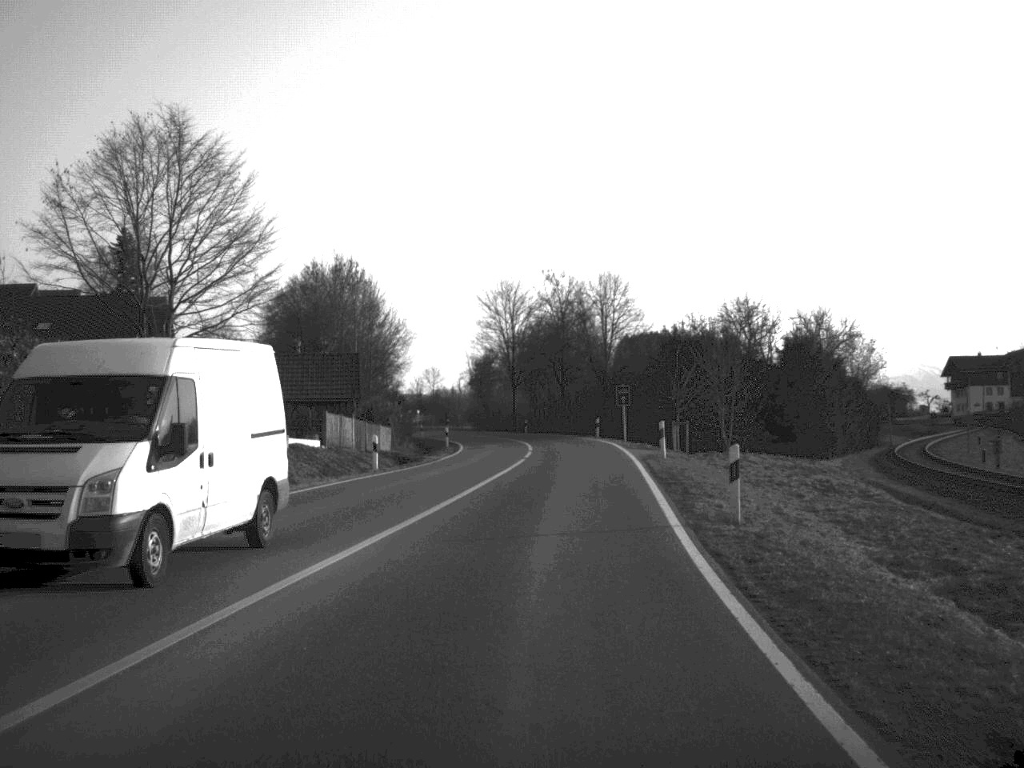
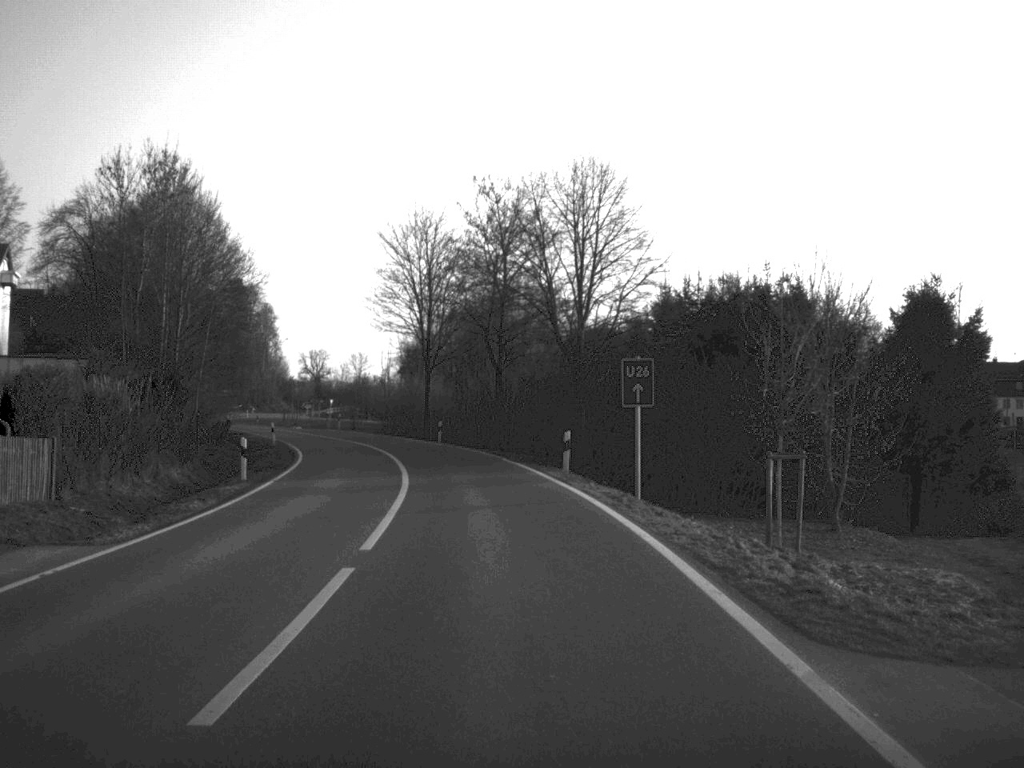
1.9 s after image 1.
(+1.2, +34.6) m; +2°
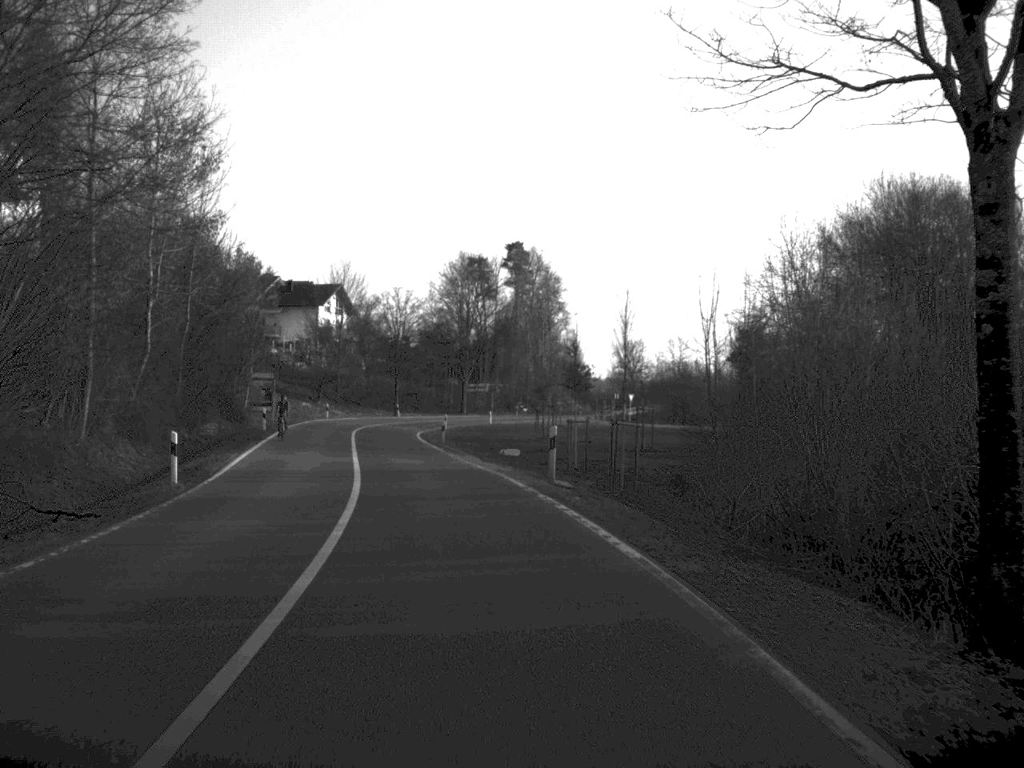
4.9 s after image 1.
(-6.3, +59.4) m; -15°
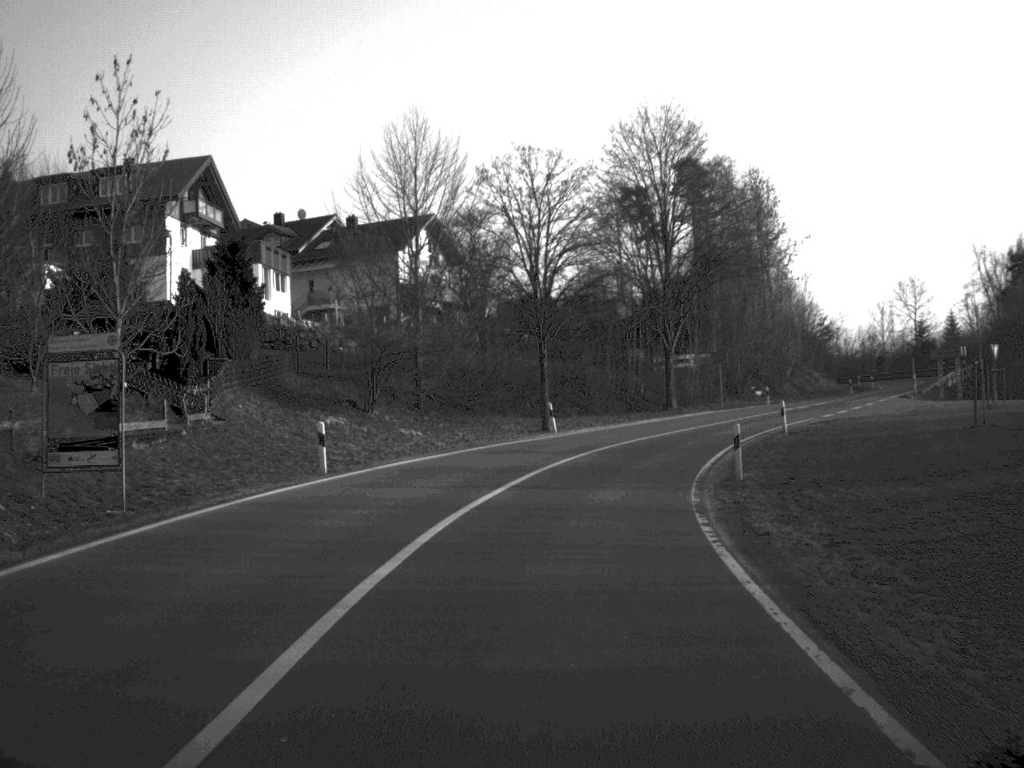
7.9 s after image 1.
(-6.2, +59.9) m; -5°
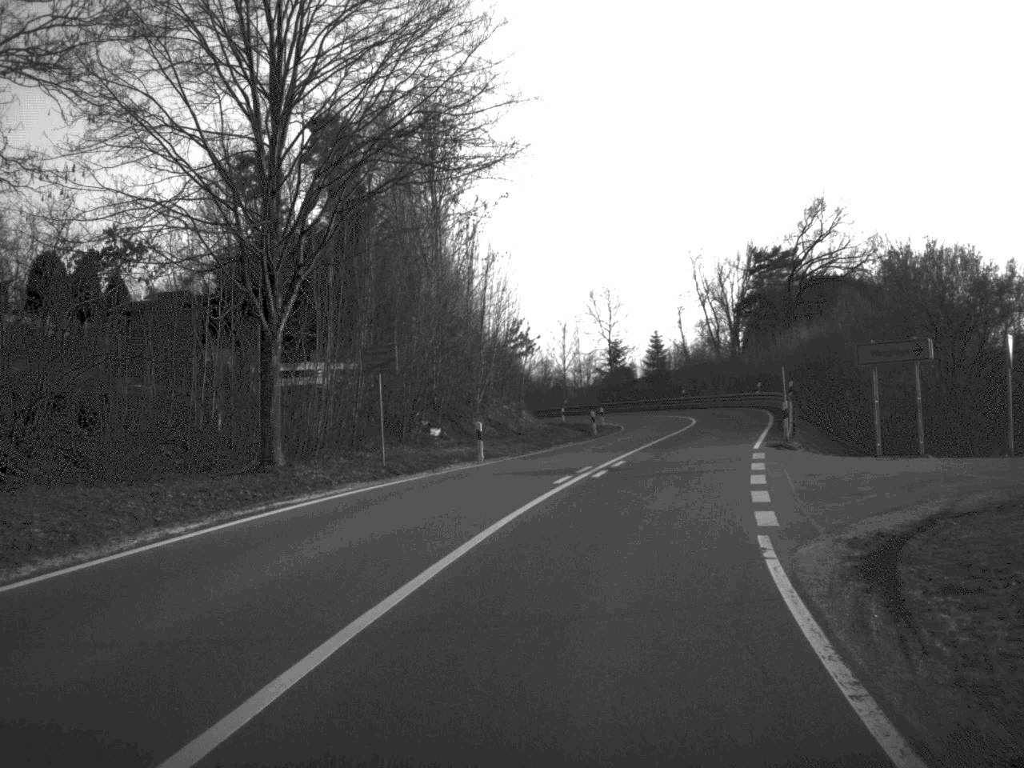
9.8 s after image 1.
(+4.6, +36.3) m; +17°
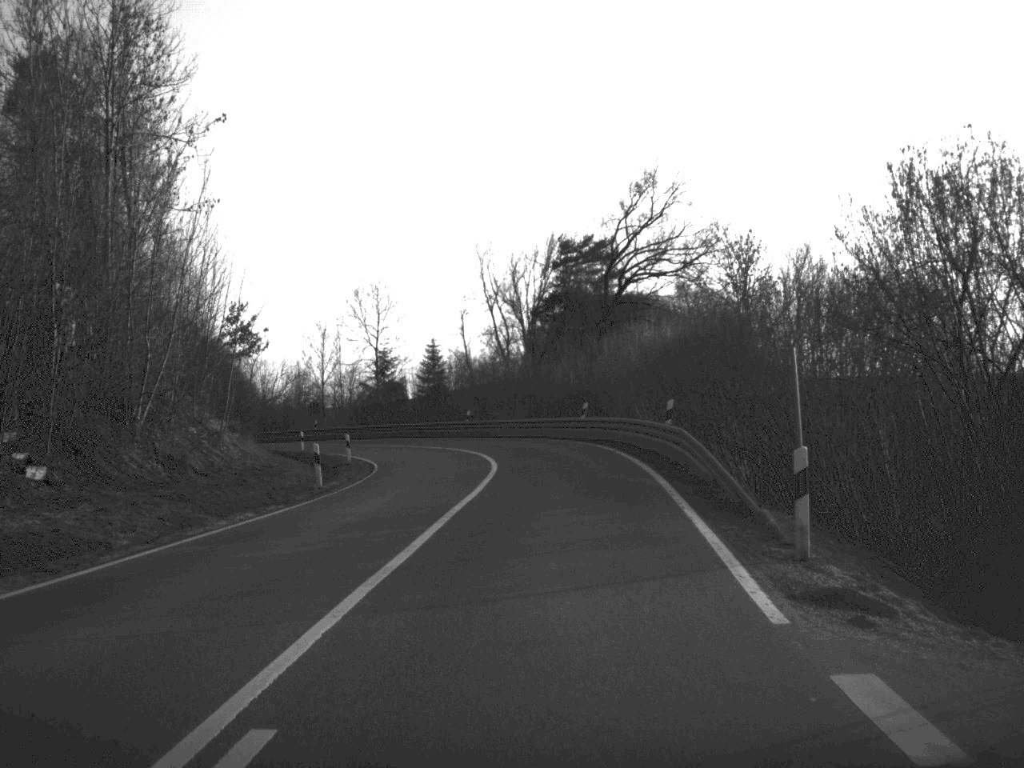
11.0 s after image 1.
(+2.1, +22.2) m; +10°
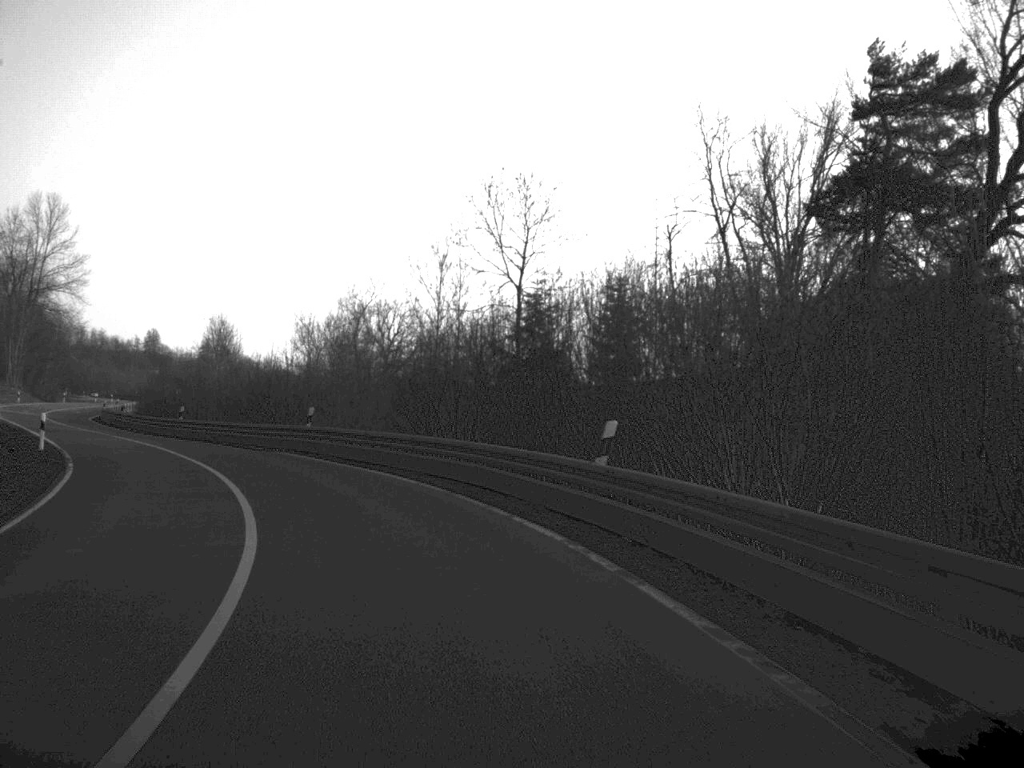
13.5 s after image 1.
(-1.2, +45.9) m; -11°
